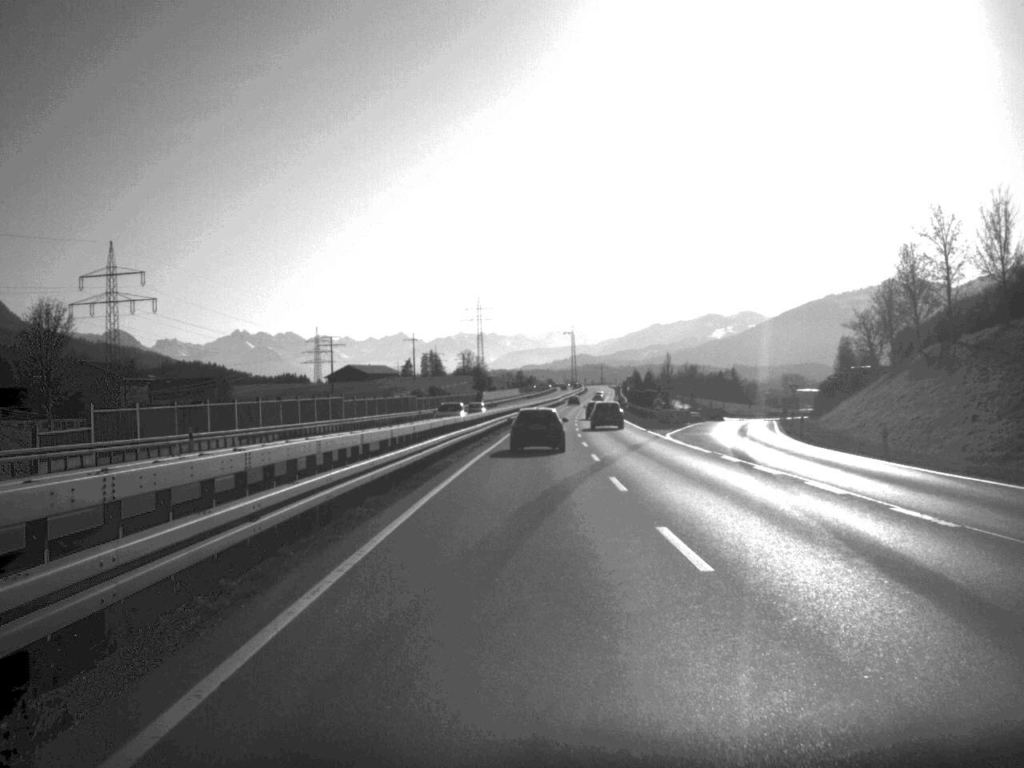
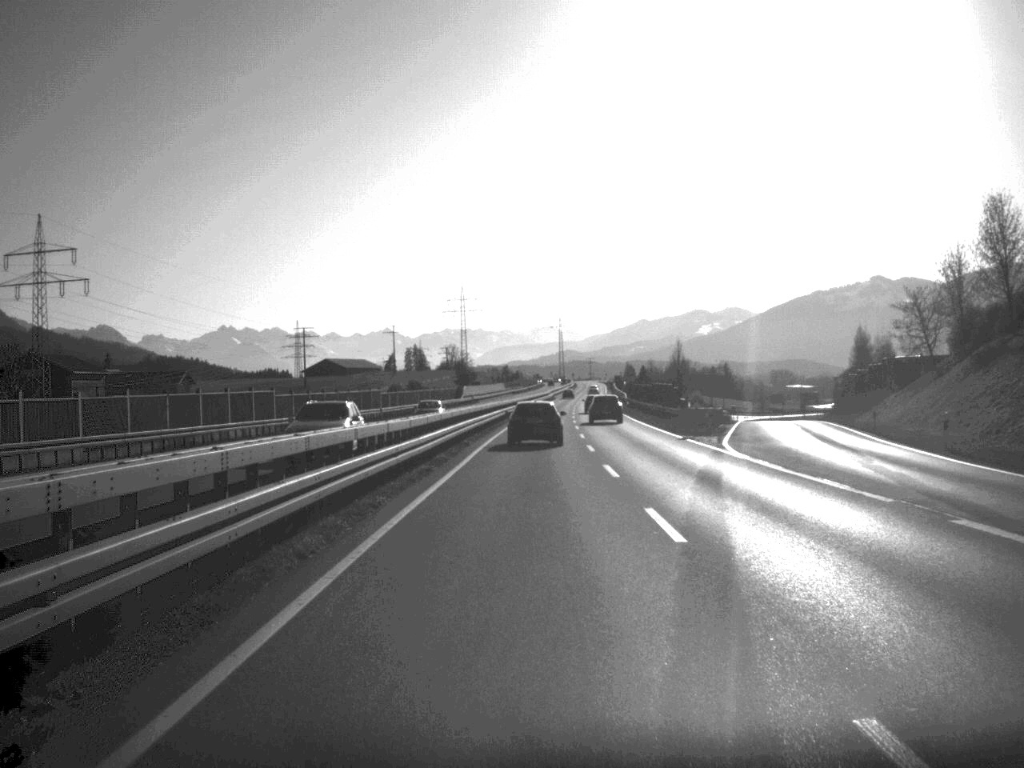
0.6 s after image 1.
(+0.1, +20.7) m; +1°
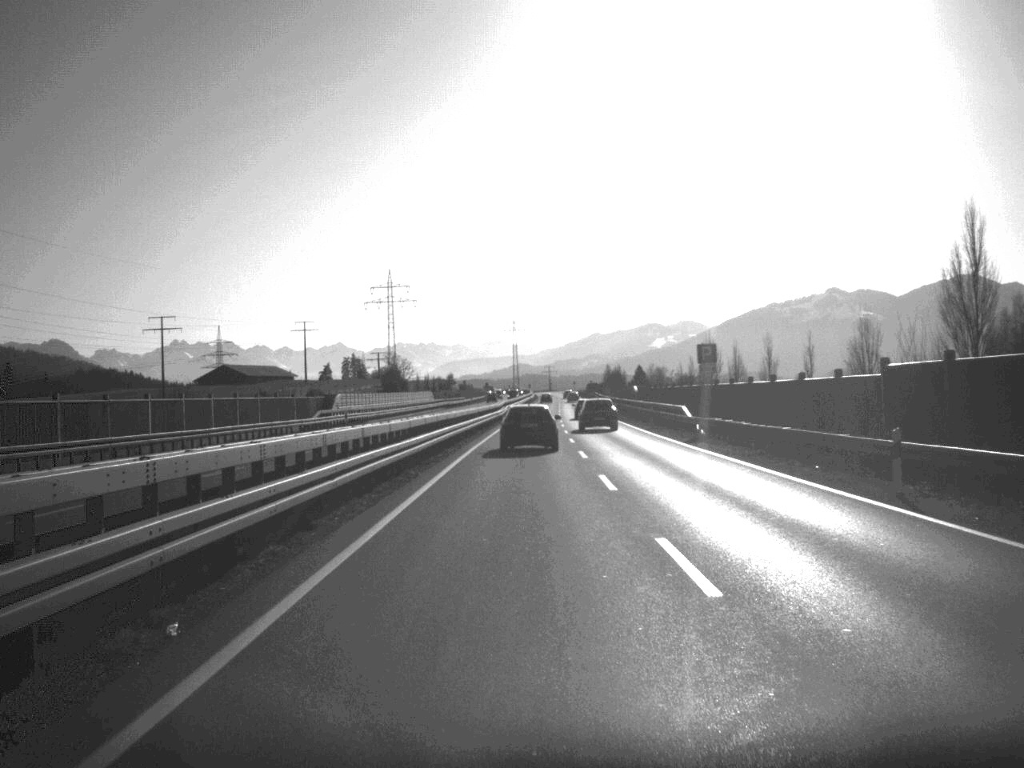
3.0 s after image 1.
(+1.7, +85.2) m; +2°
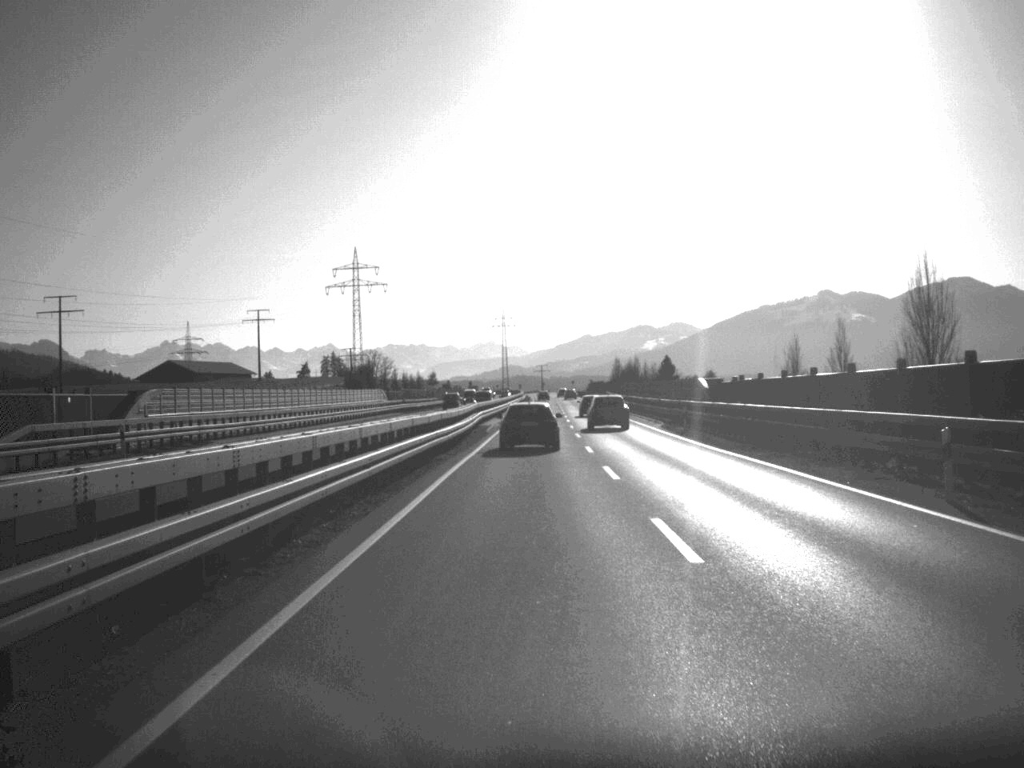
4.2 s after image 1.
(+0.1, +45.6) m; 0°
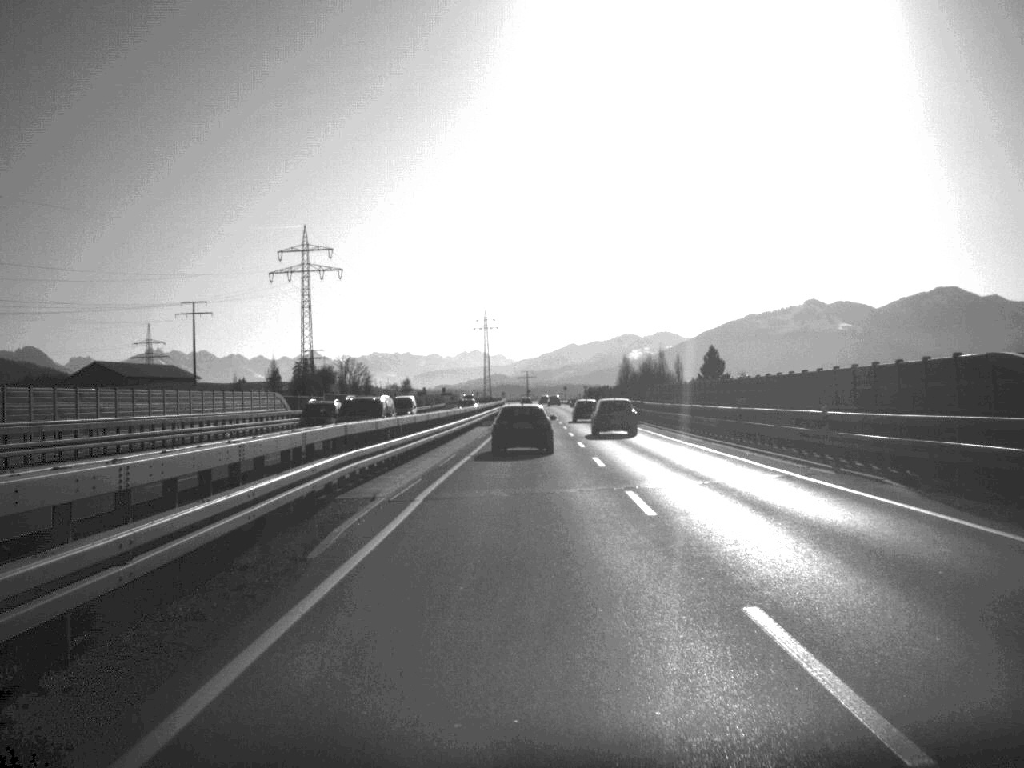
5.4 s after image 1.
(+0.3, +42.7) m; +1°
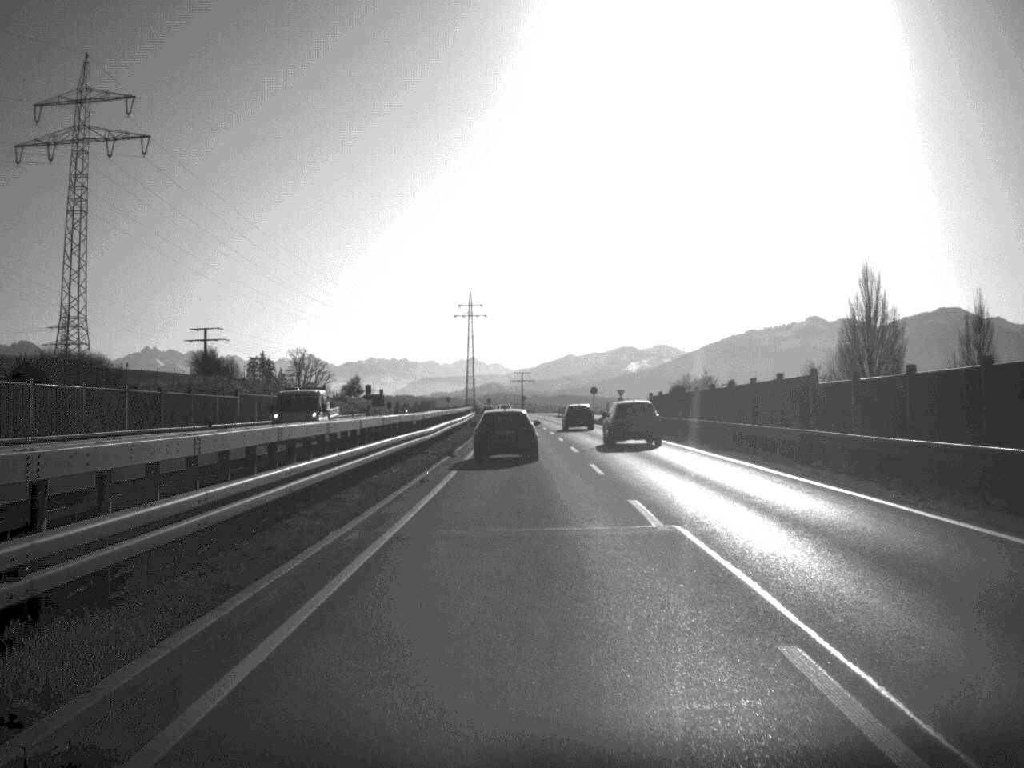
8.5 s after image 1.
(+0.6, +108.5) m; 0°
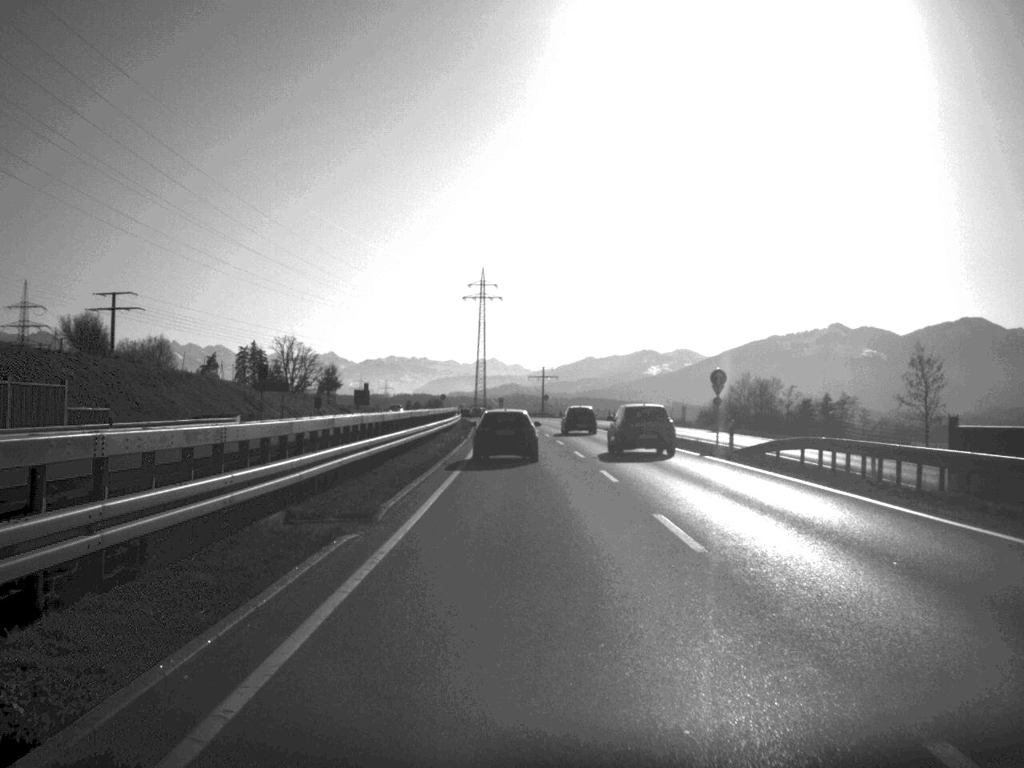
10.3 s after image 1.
(-0.5, +62.1) m; -1°
